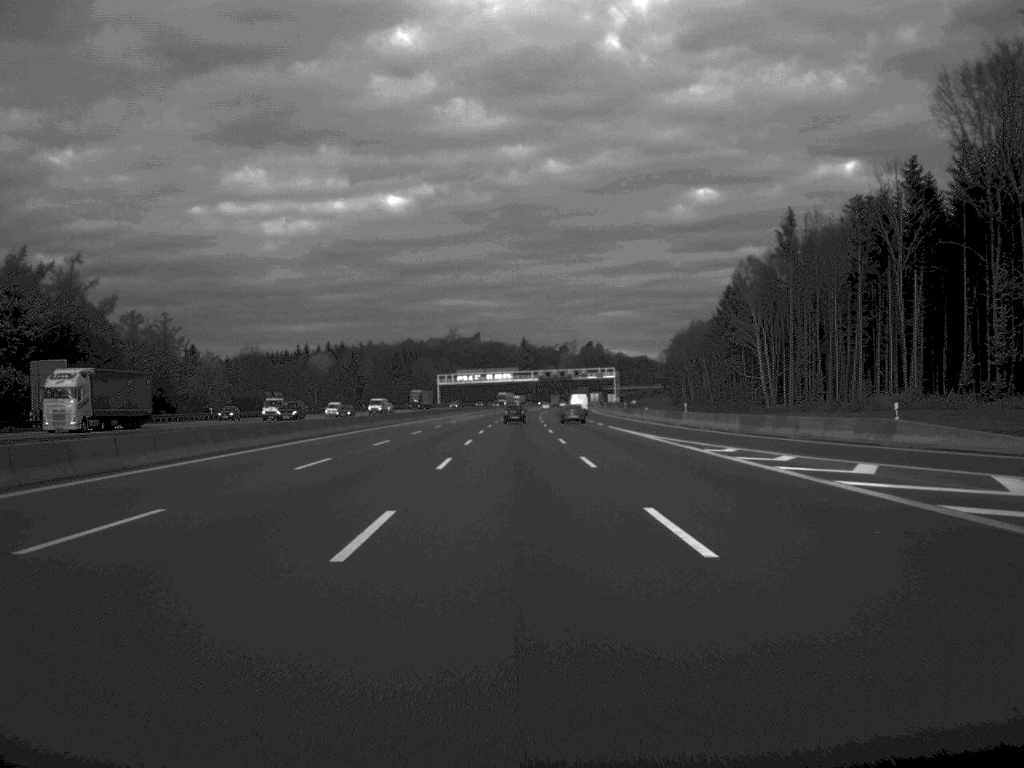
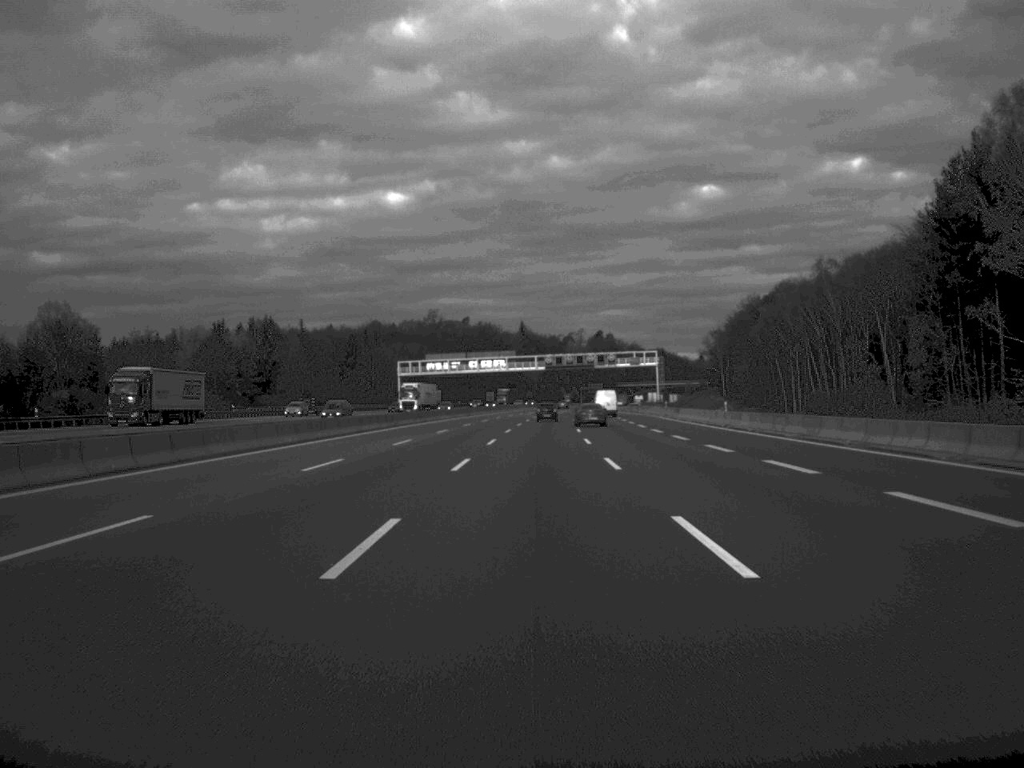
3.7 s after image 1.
(-0.7, +108.8) m; 0°
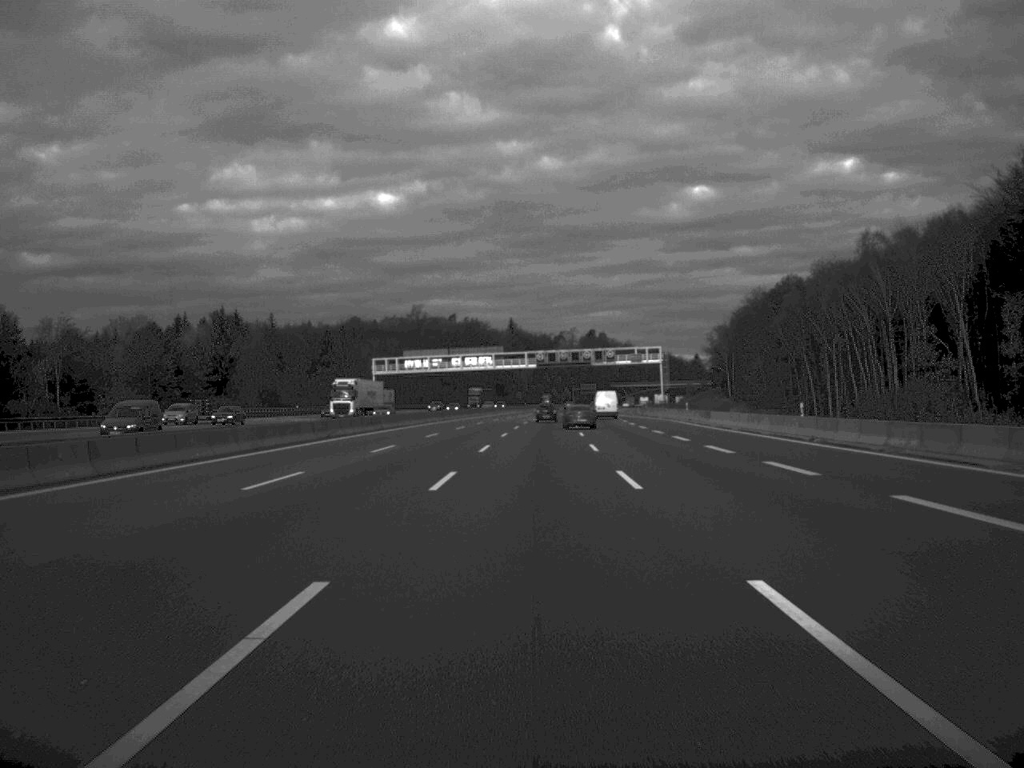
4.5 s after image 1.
(+0.1, +23.8) m; 0°
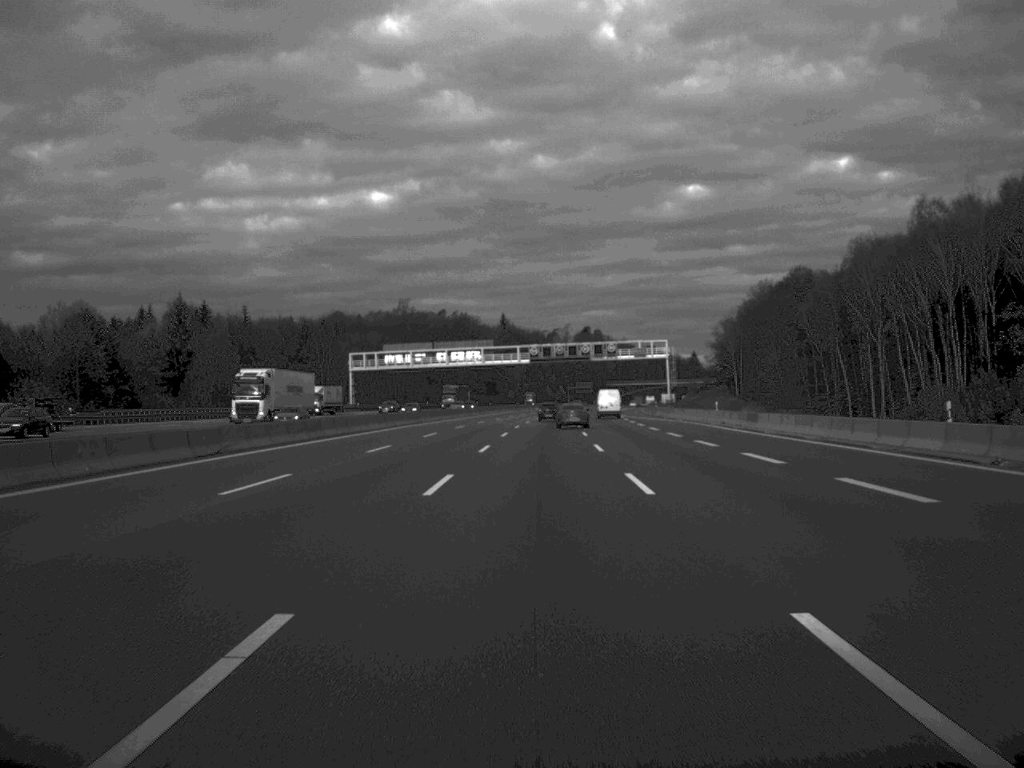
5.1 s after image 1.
(+0.1, +19.8) m; 0°
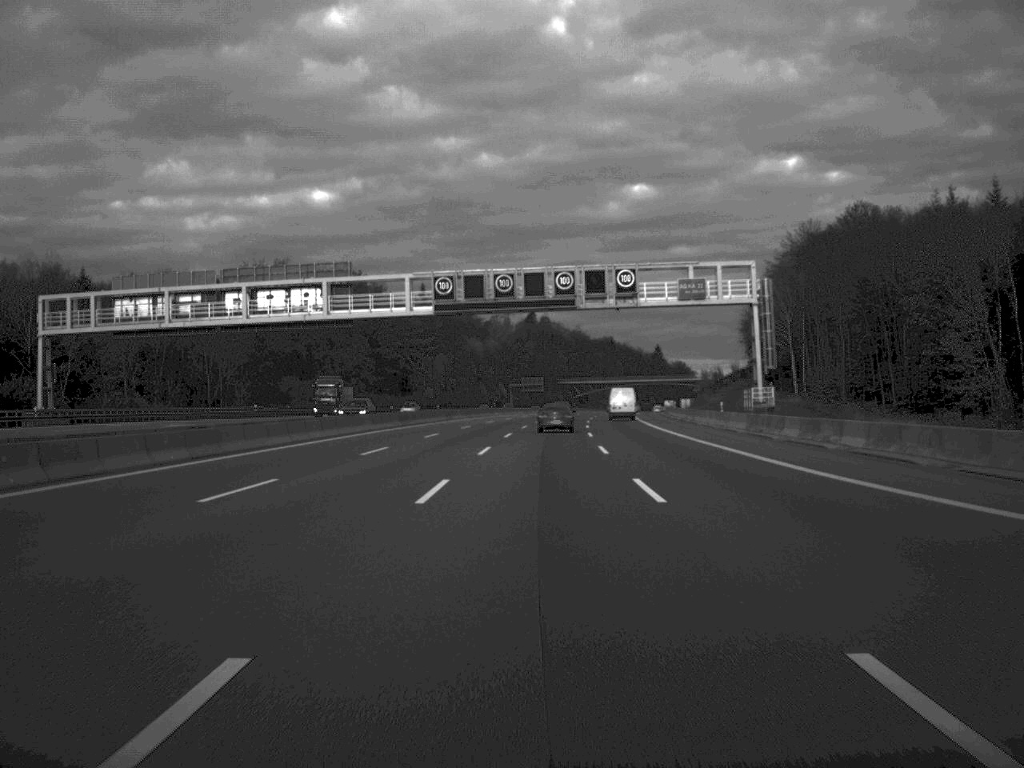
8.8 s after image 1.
(+2.4, +108.8) m; +3°
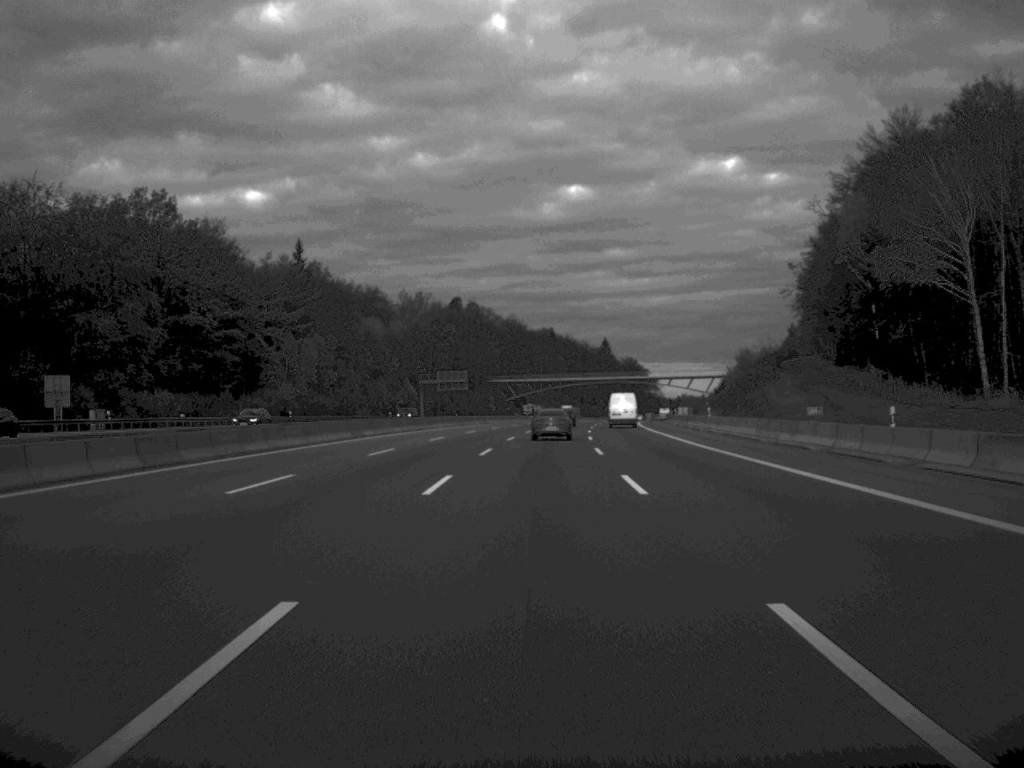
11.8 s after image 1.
(+2.2, +88.1) m; +3°
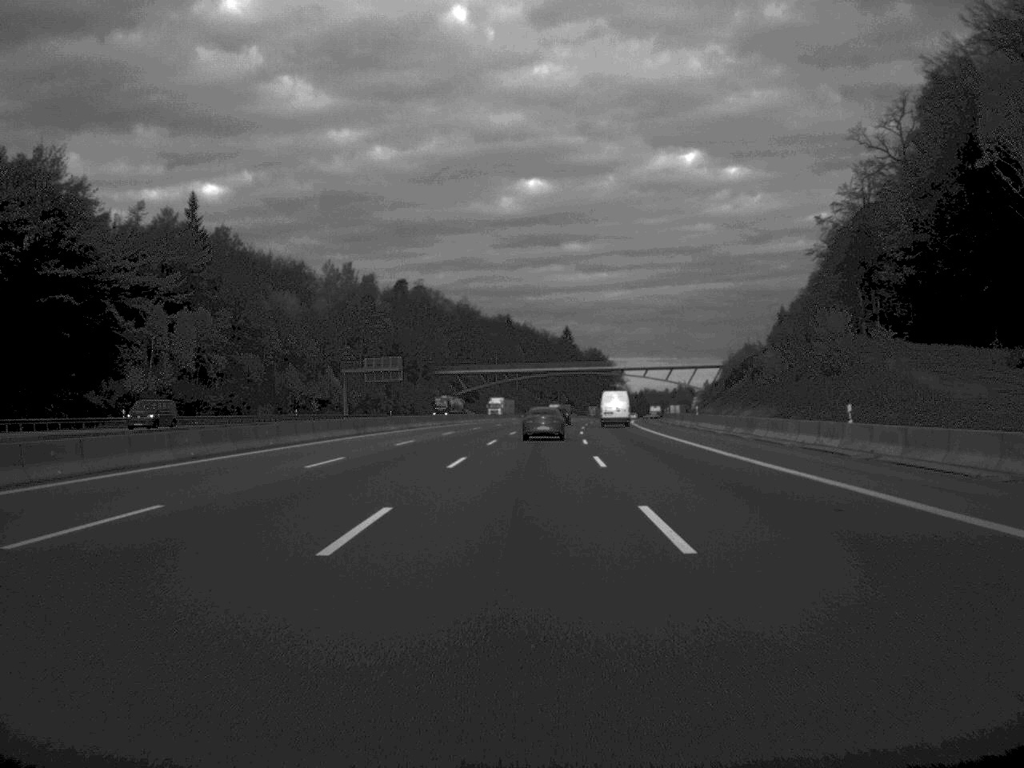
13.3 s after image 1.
(+0.8, +44.6) m; +2°
